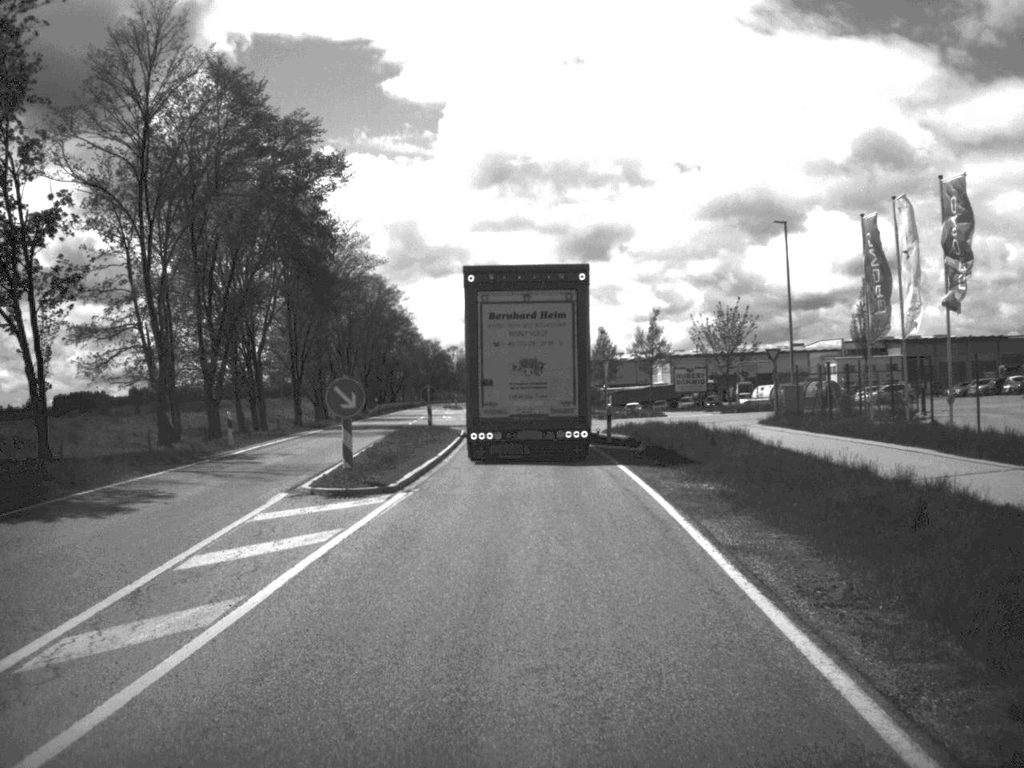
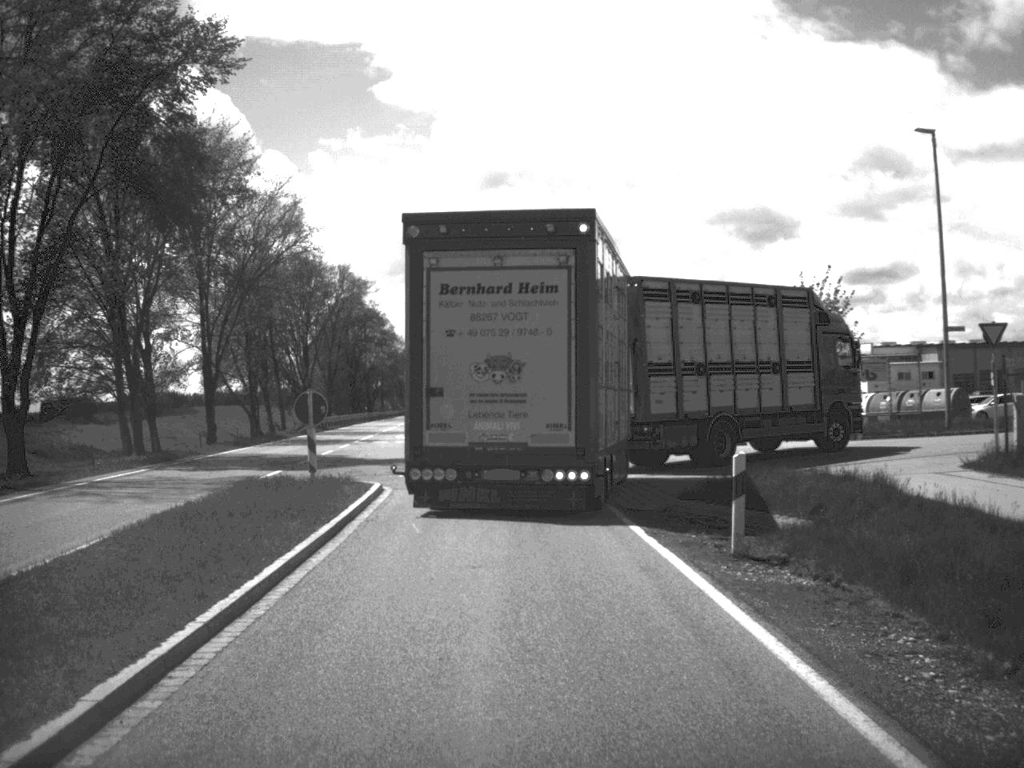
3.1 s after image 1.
(+0.1, +23.7) m; 0°
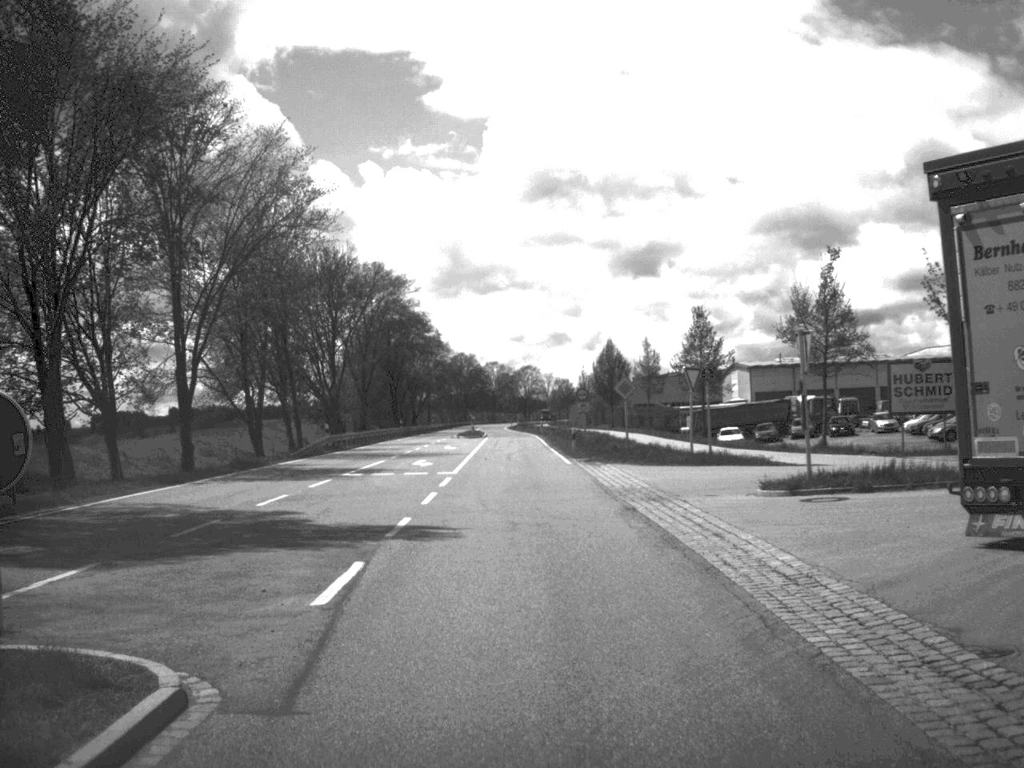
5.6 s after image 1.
(-0.3, +15.4) m; -3°
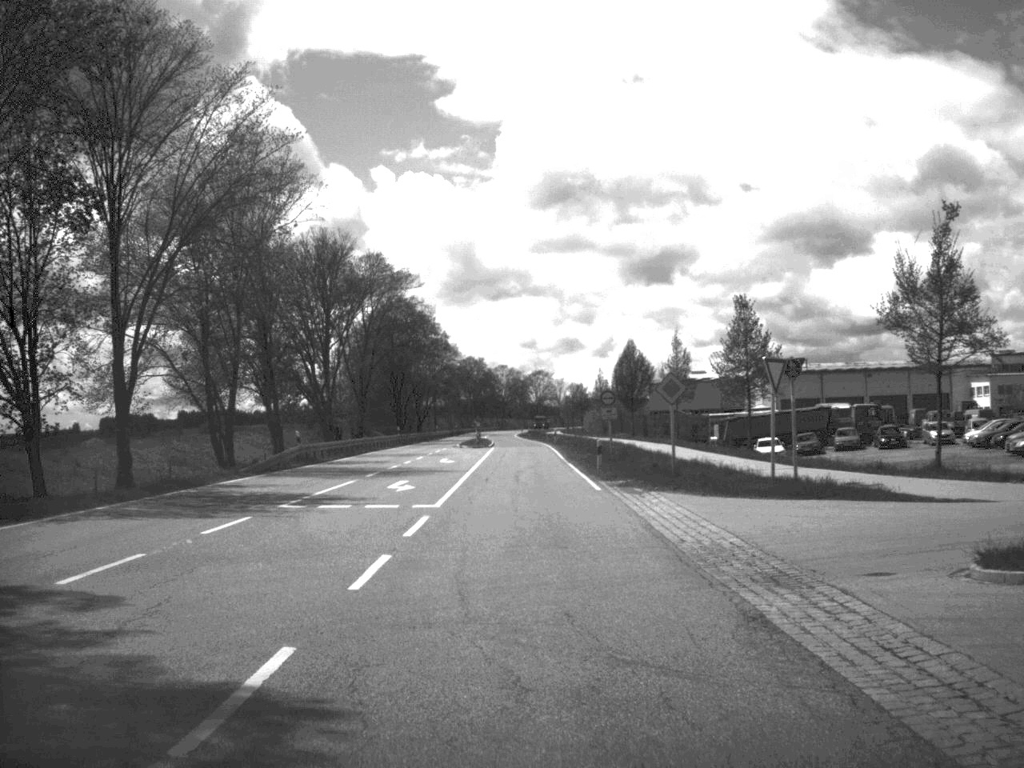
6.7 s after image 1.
(-0.1, +10.2) m; -1°
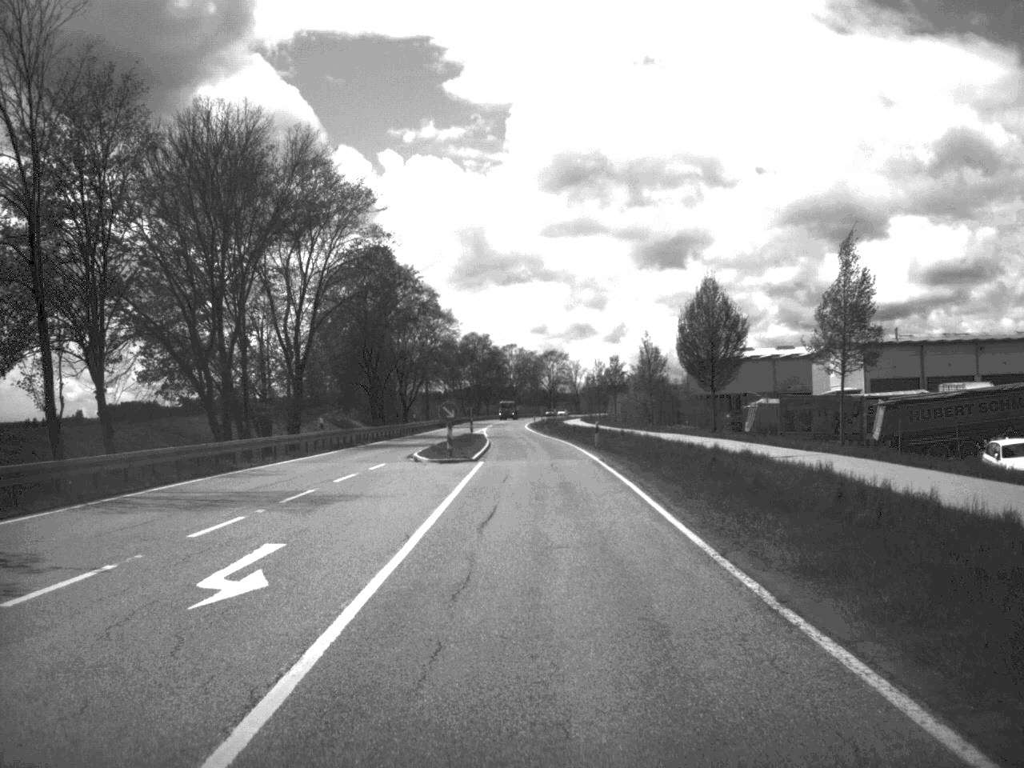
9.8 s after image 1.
(-0.4, +38.5) m; -1°
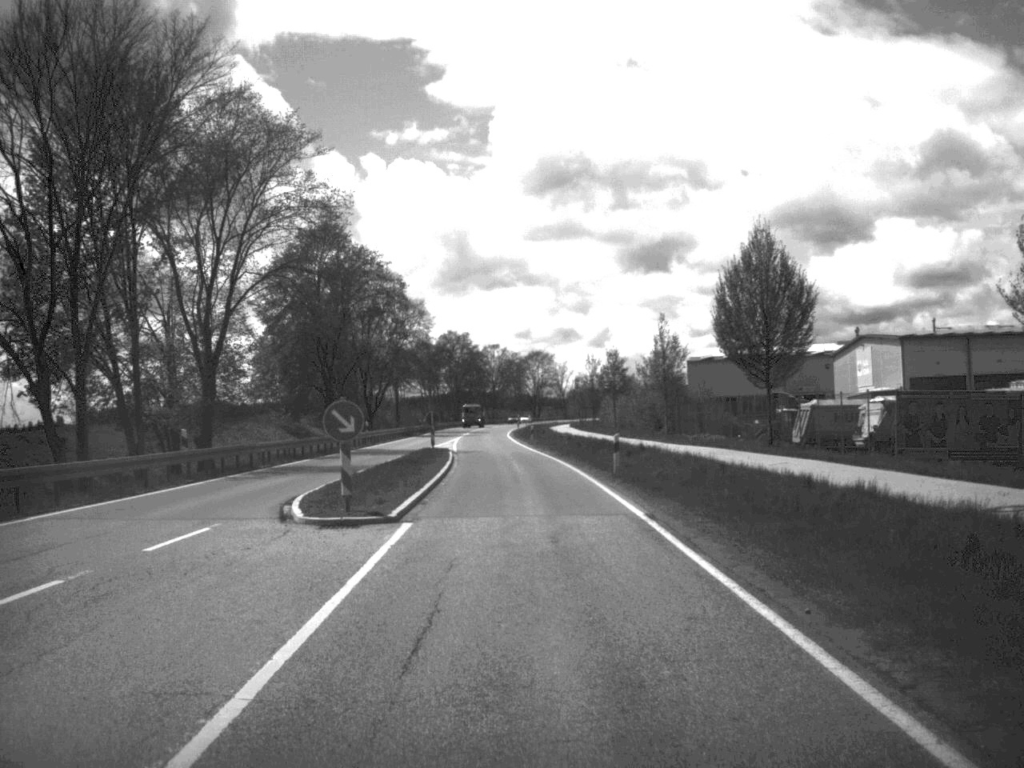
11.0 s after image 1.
(+0.1, +18.7) m; +1°
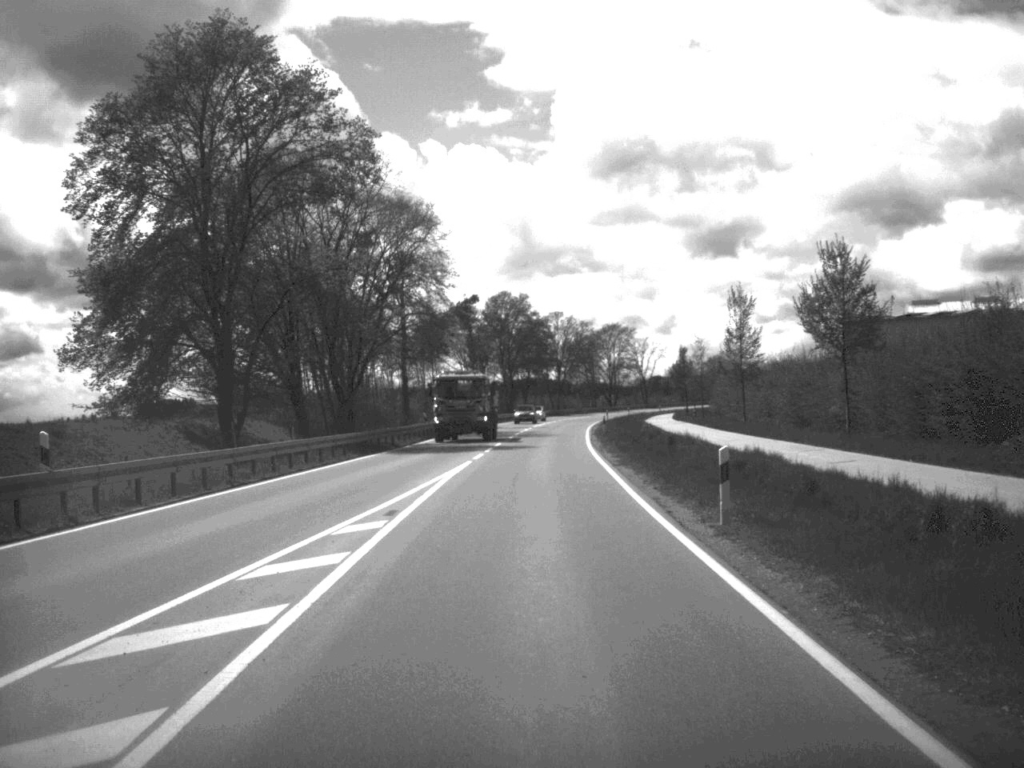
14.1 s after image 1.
(-1.4, +55.0) m; -3°
